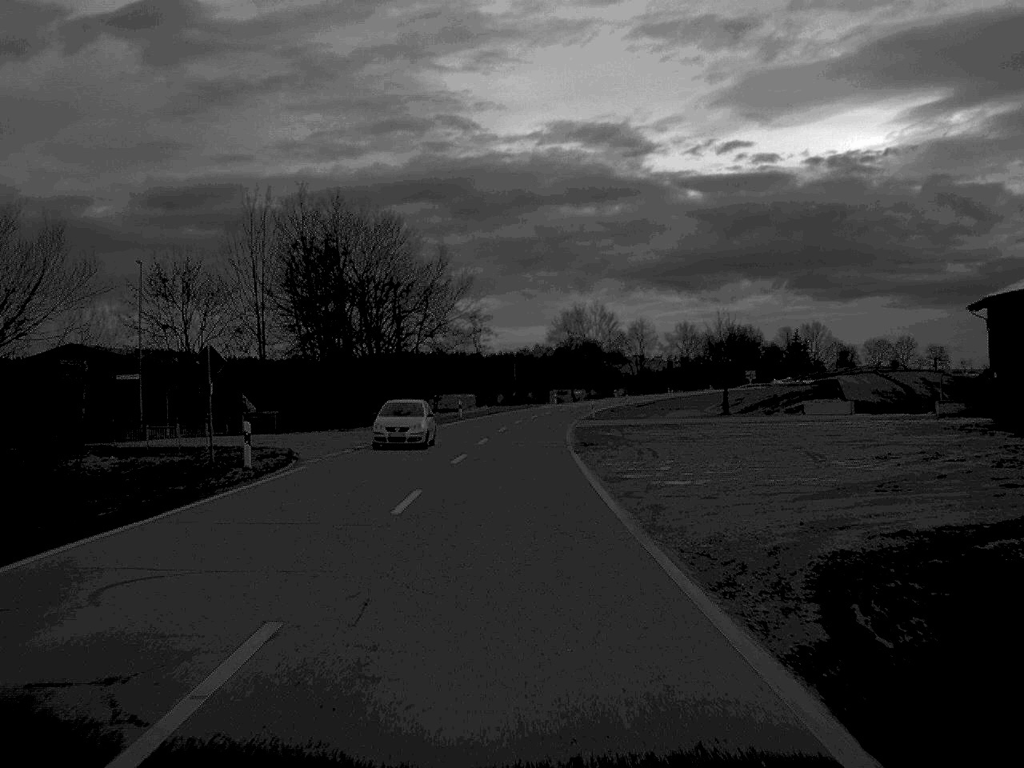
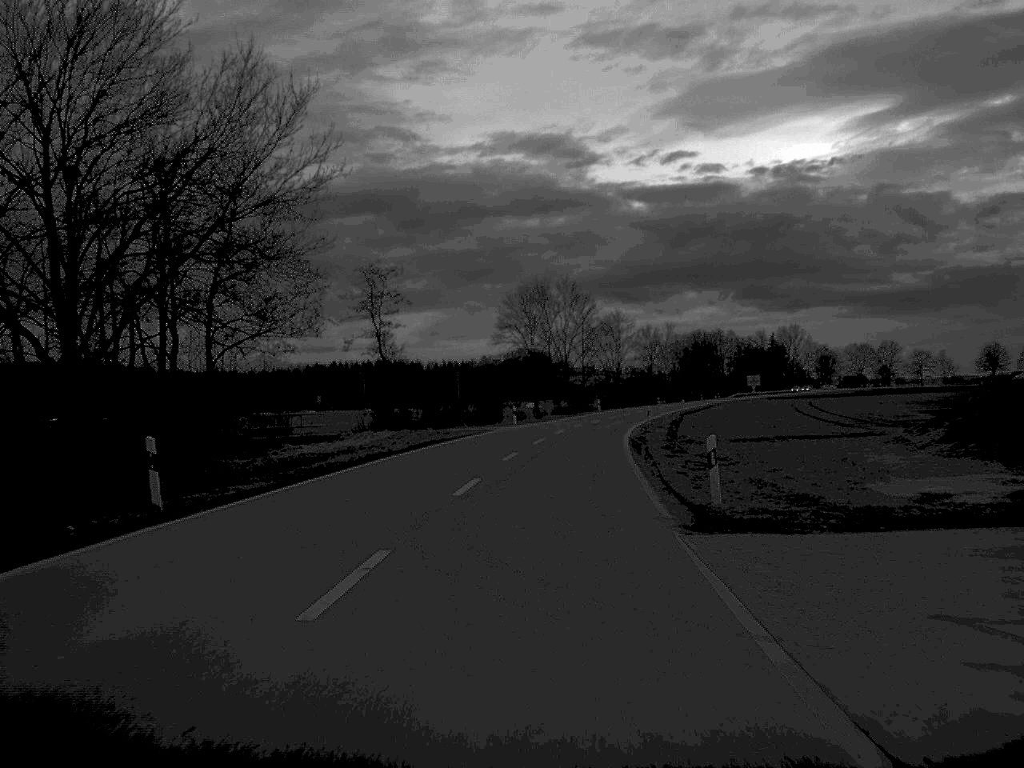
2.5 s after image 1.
(+0.6, +57.1) m; +3°
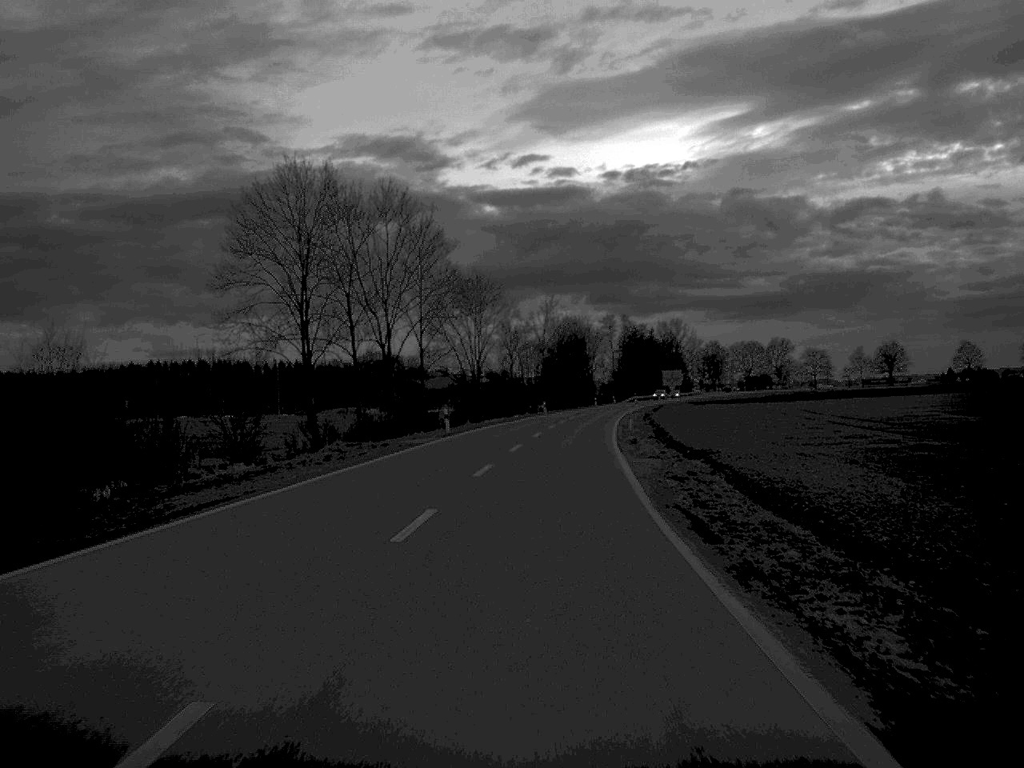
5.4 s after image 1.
(+3.9, +64.7) m; +7°
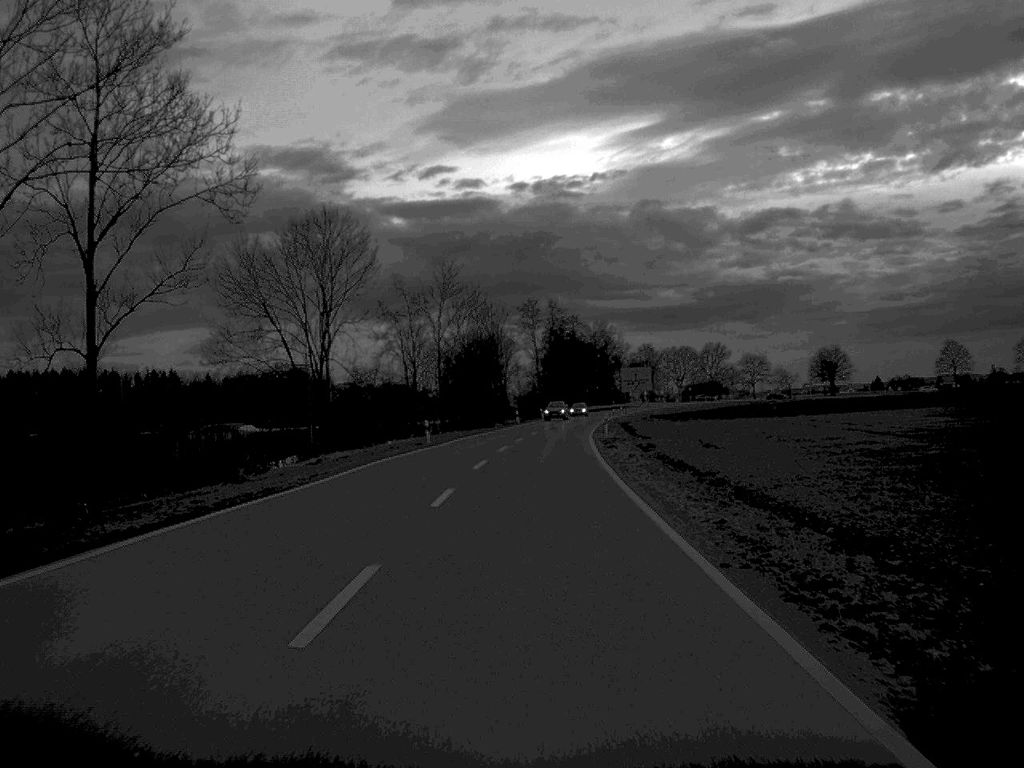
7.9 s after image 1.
(+2.0, +53.3) m; +4°
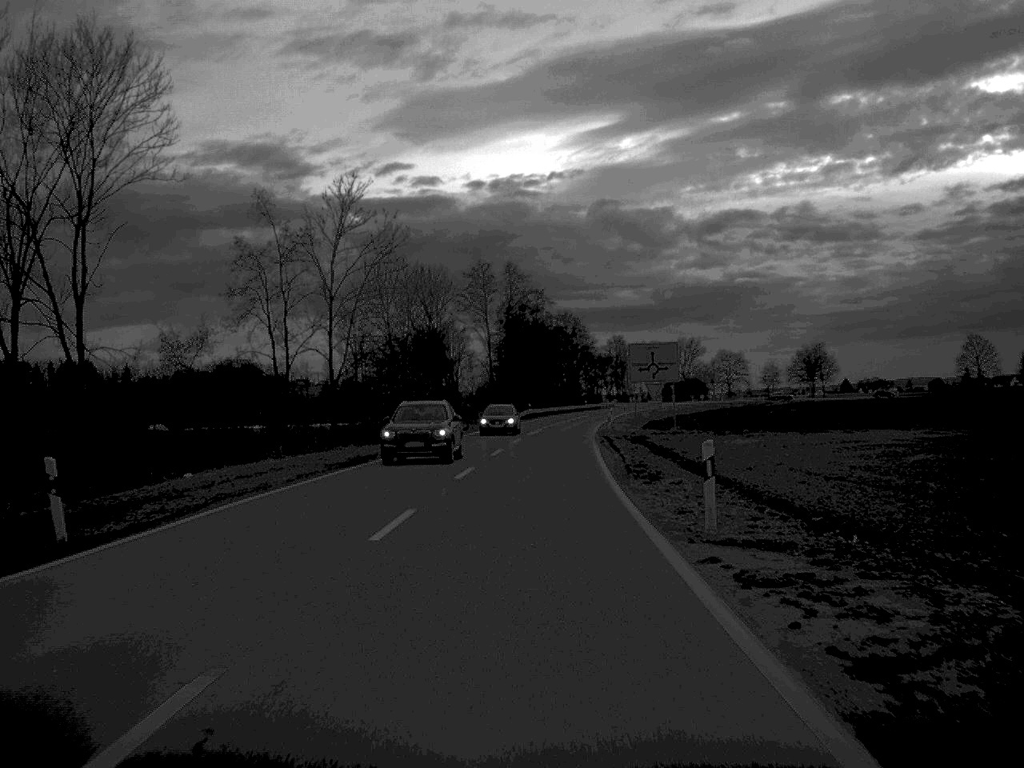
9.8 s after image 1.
(+0.8, +40.7) m; +2°
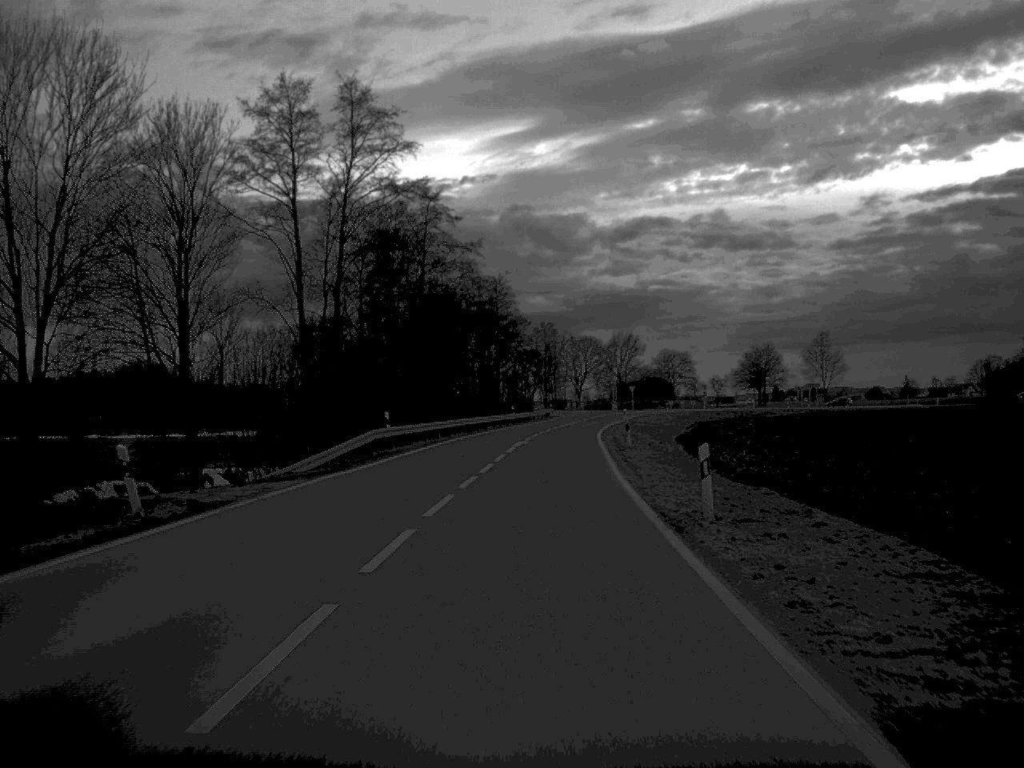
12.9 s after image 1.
(+2.1, +67.8) m; +4°
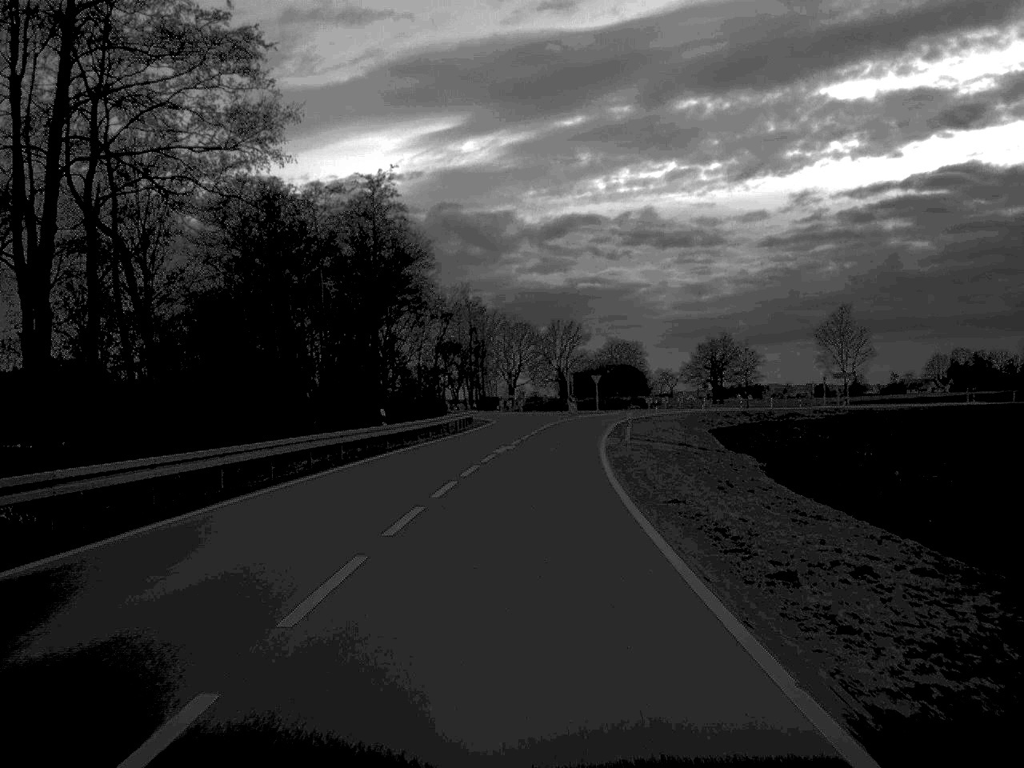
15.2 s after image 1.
(+1.5, +50.6) m; +3°
